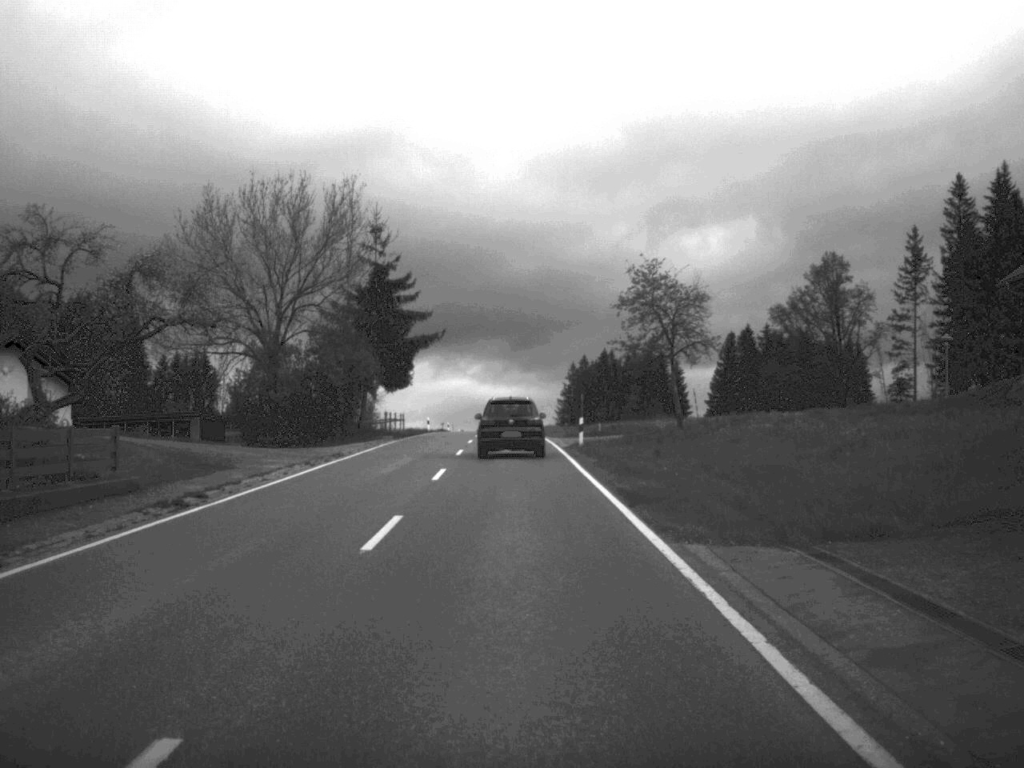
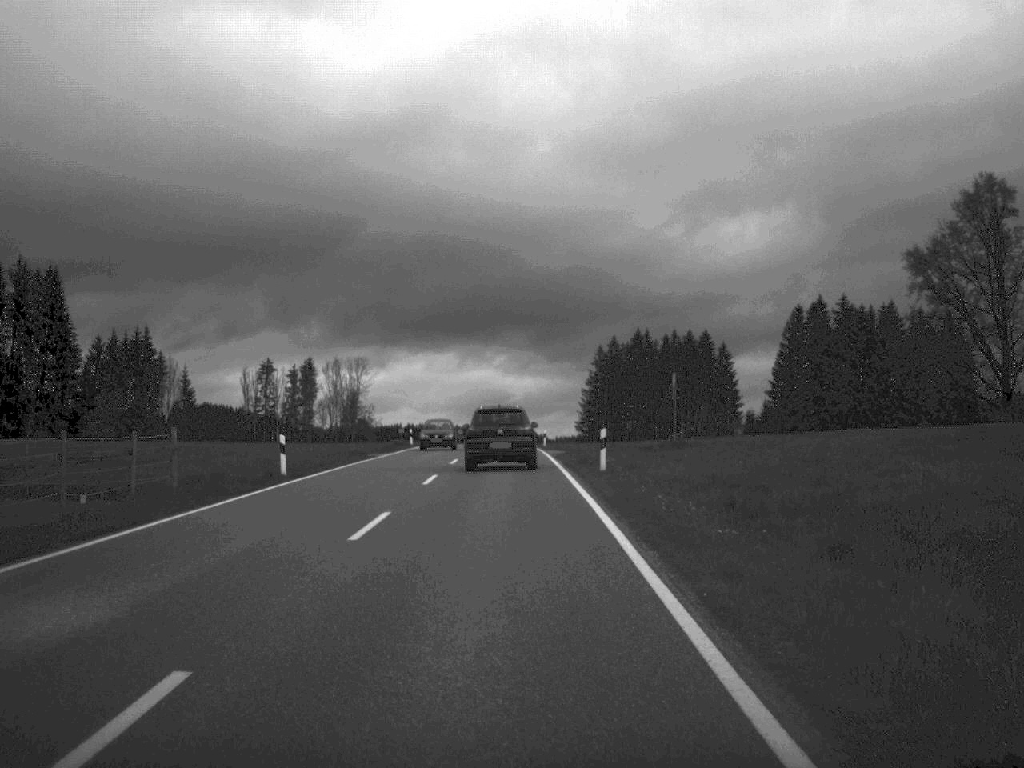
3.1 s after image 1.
(-0.5, +57.0) m; -1°
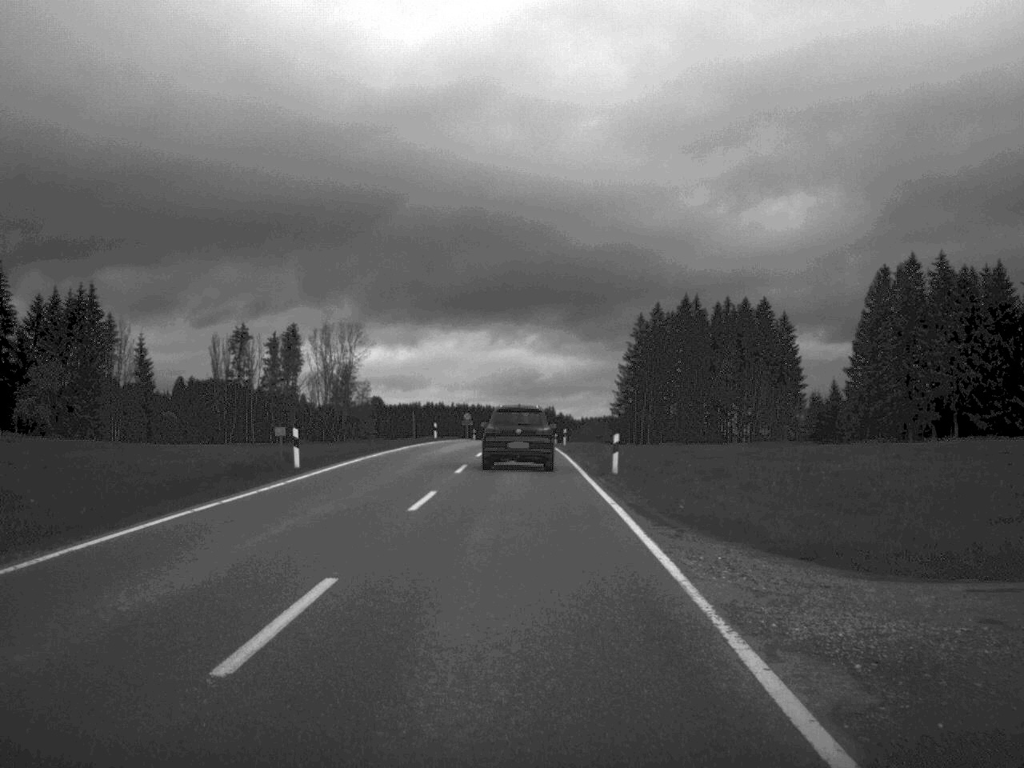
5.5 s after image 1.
(-0.5, +42.7) m; -1°
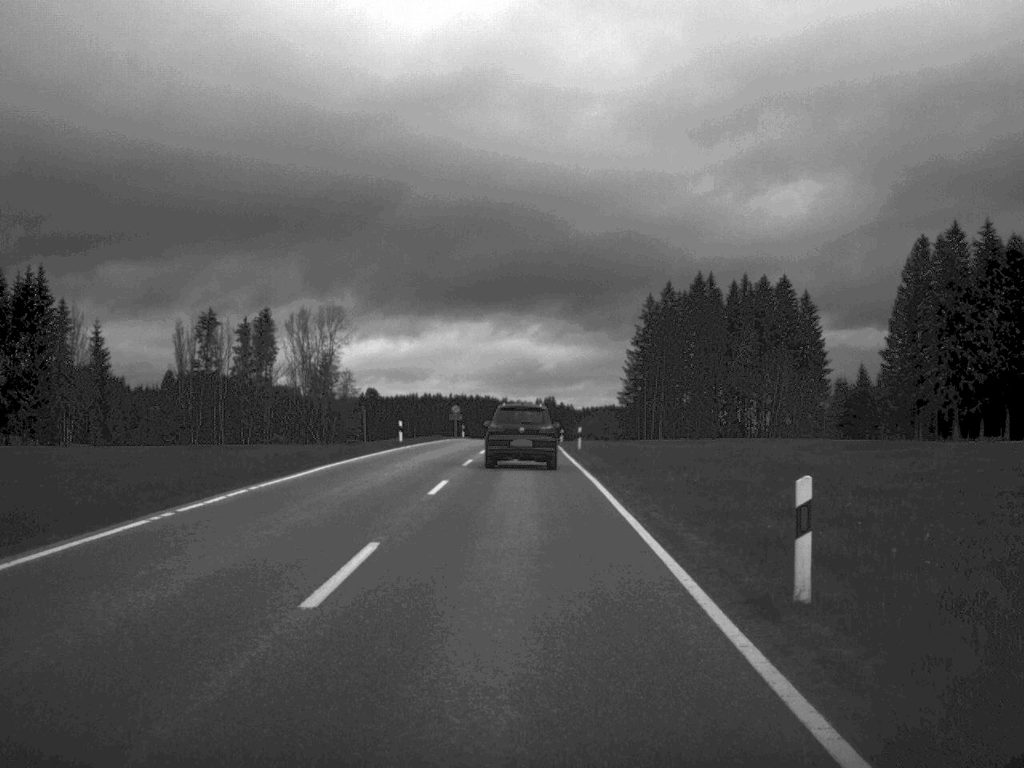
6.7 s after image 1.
(0.0, +20.8) m; 0°
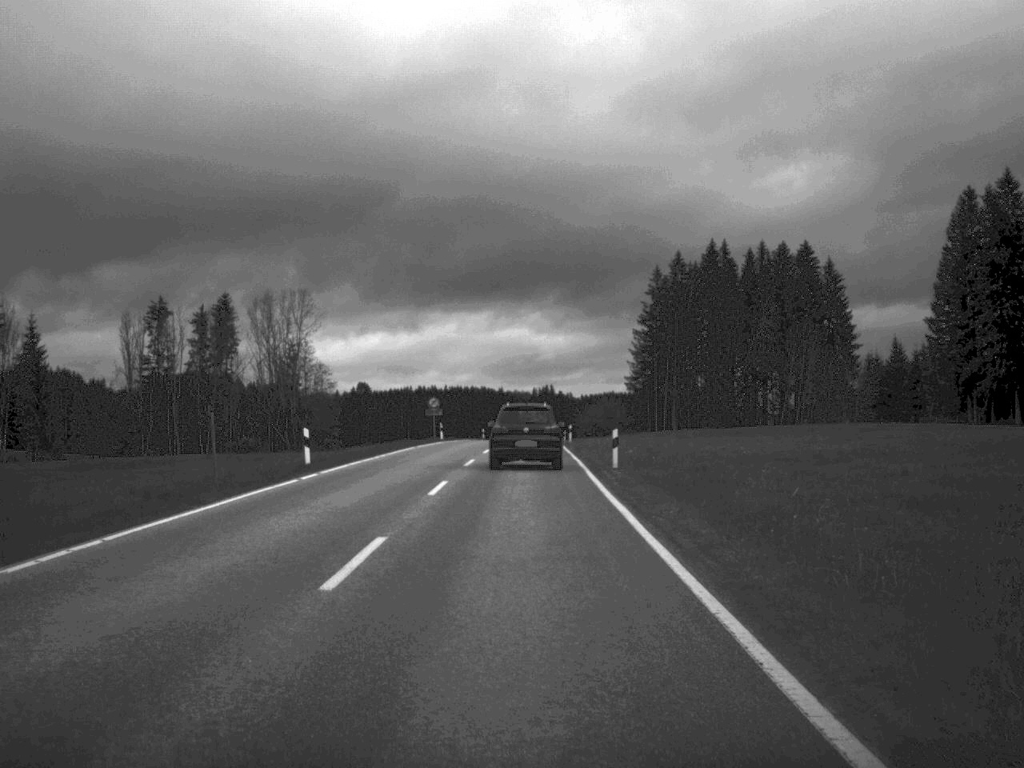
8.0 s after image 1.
(0.0, +22.8) m; 0°
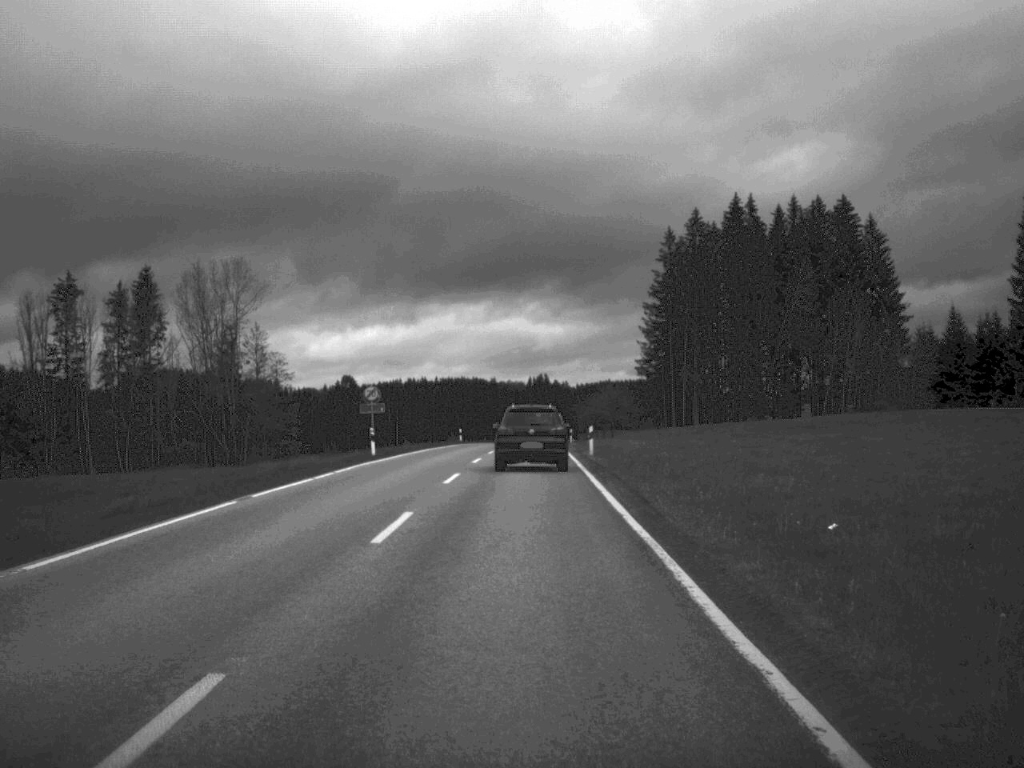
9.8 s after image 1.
(+0.1, +31.1) m; 0°
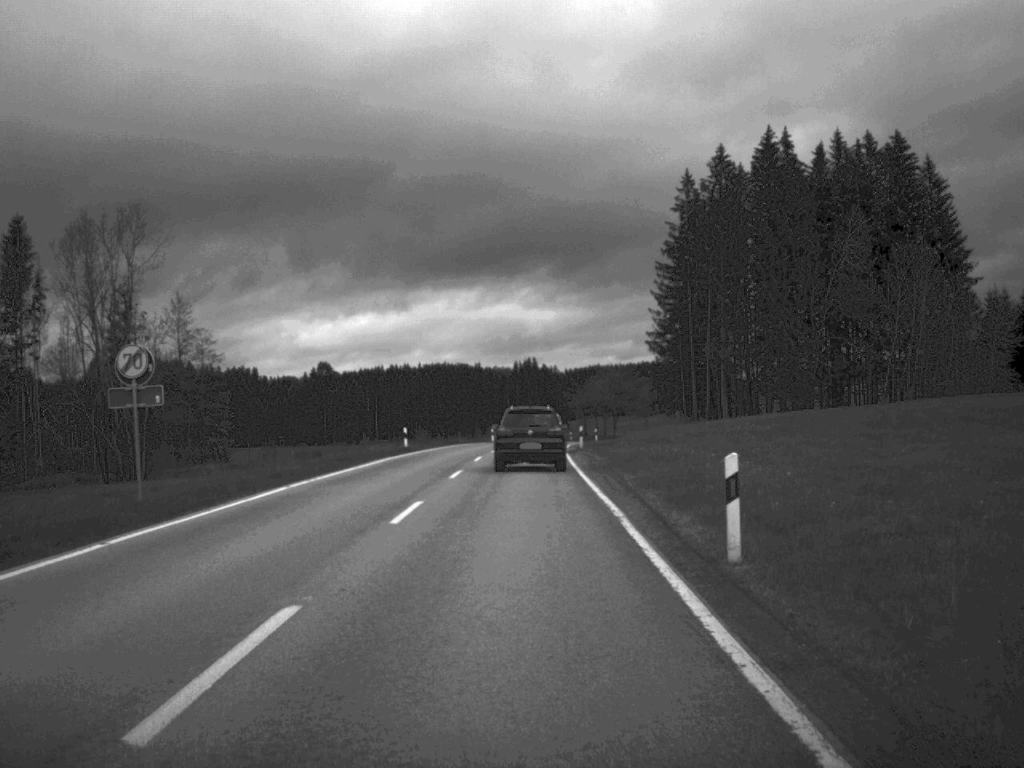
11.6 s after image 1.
(+0.1, +32.4) m; 0°
